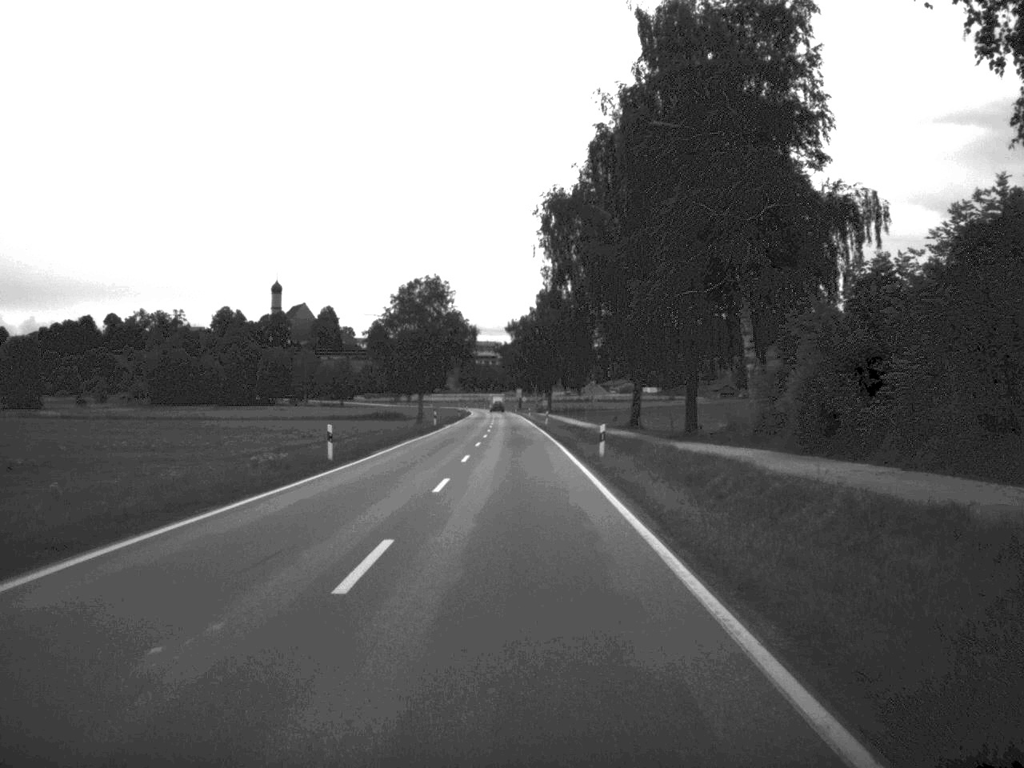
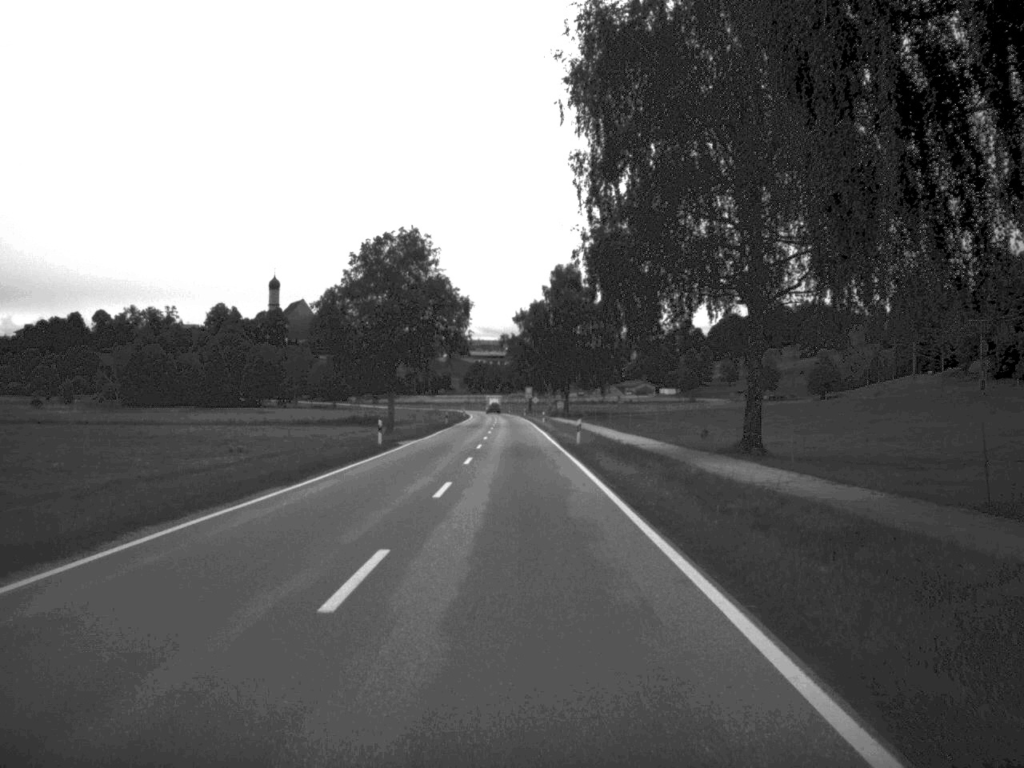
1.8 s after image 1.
(-0.2, +36.3) m; -1°
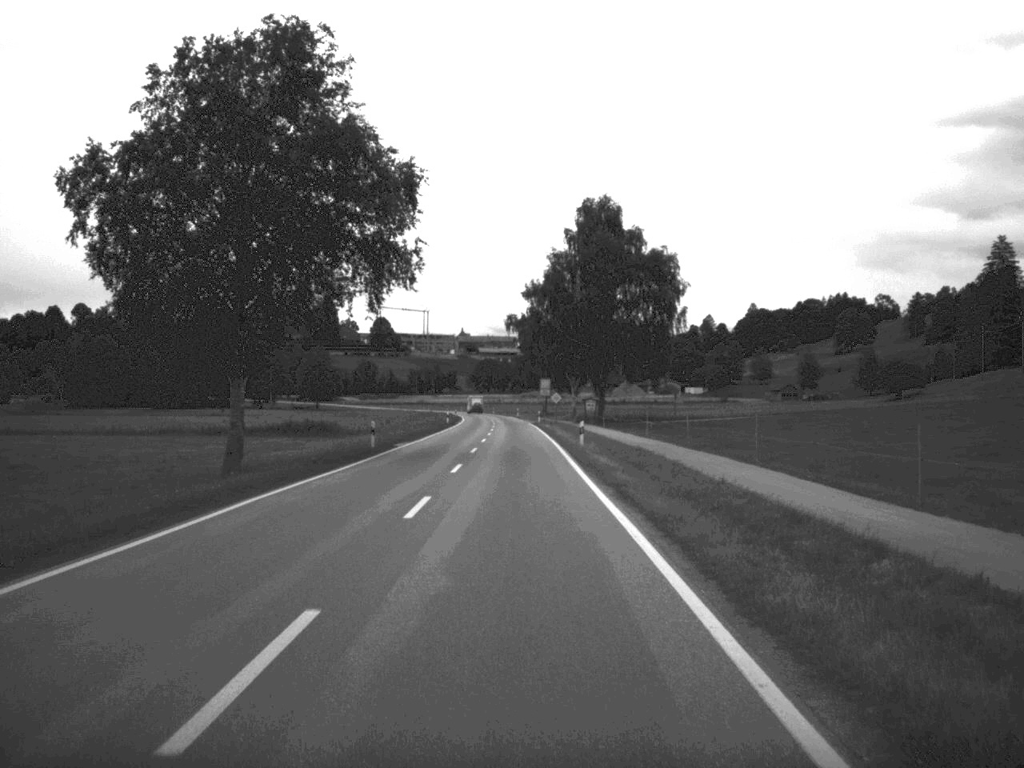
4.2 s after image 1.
(-0.2, +51.2) m; -1°
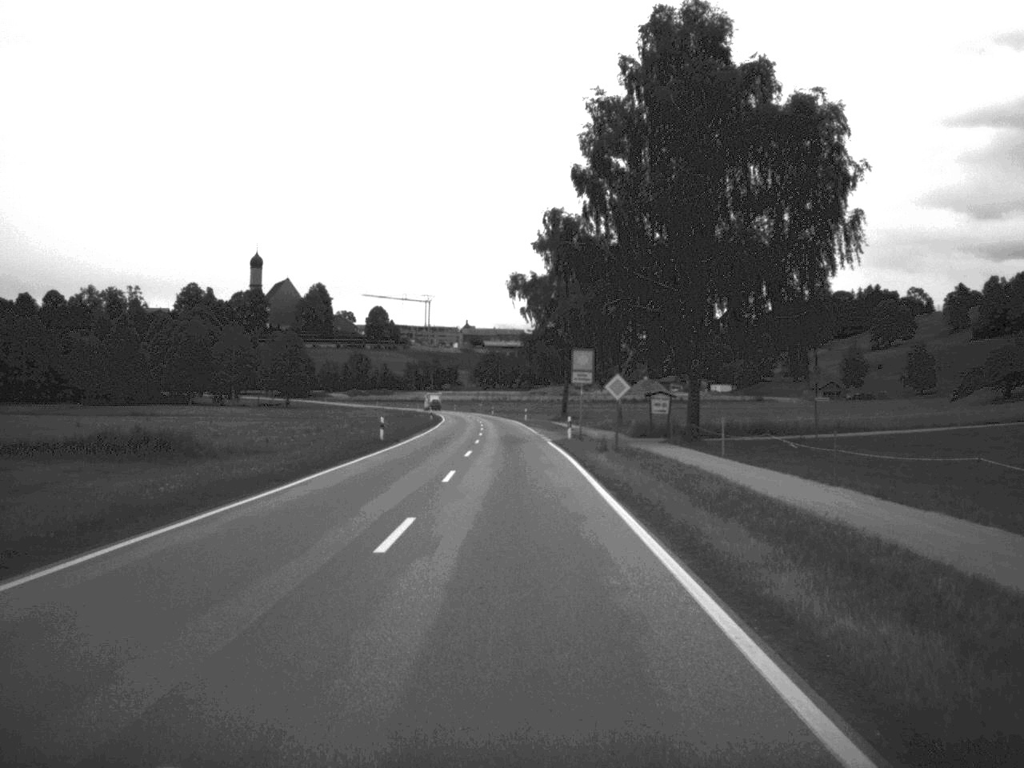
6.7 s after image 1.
(-0.3, +51.8) m; 0°
